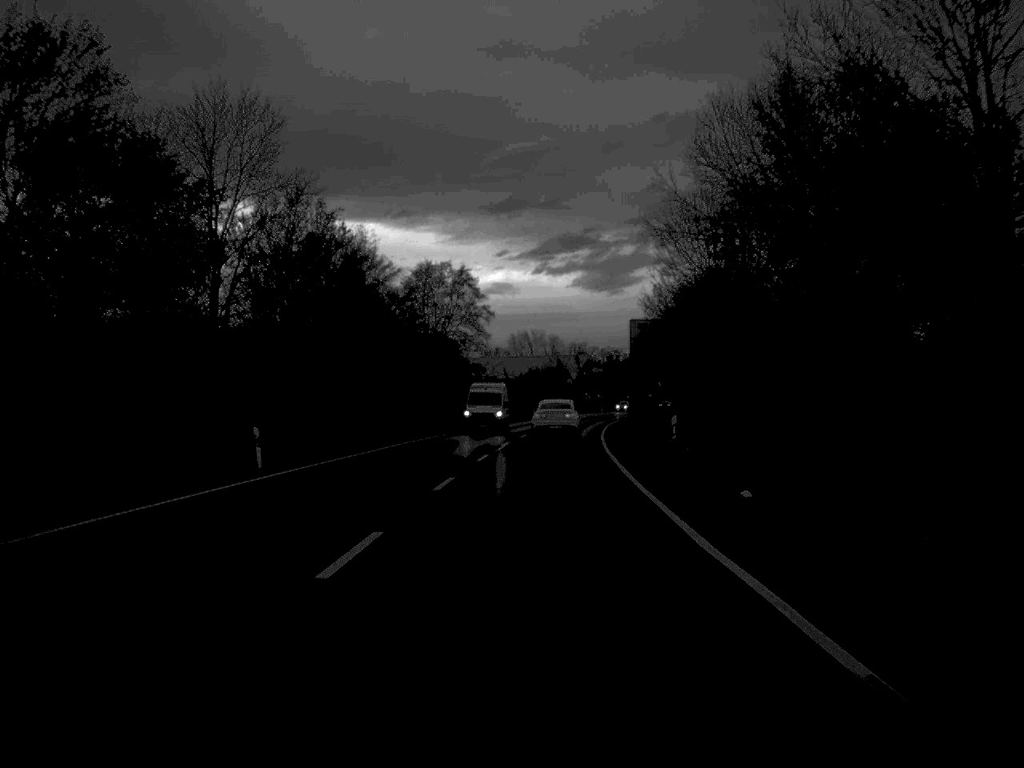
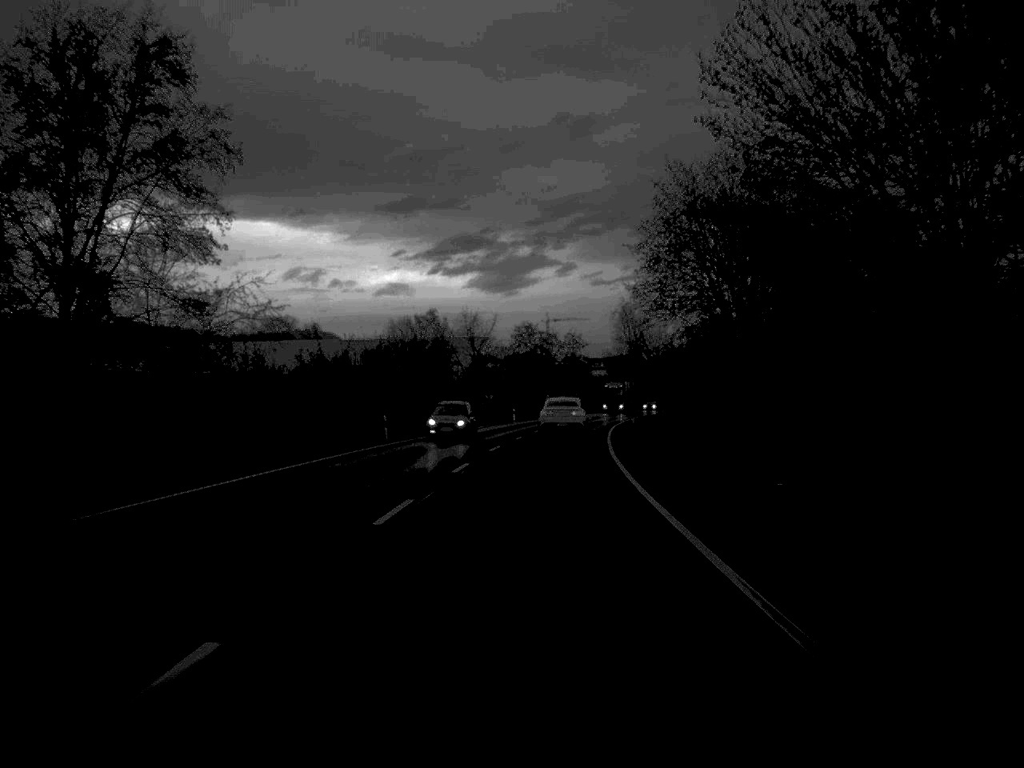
(+3.2, +79.2) m; +5°
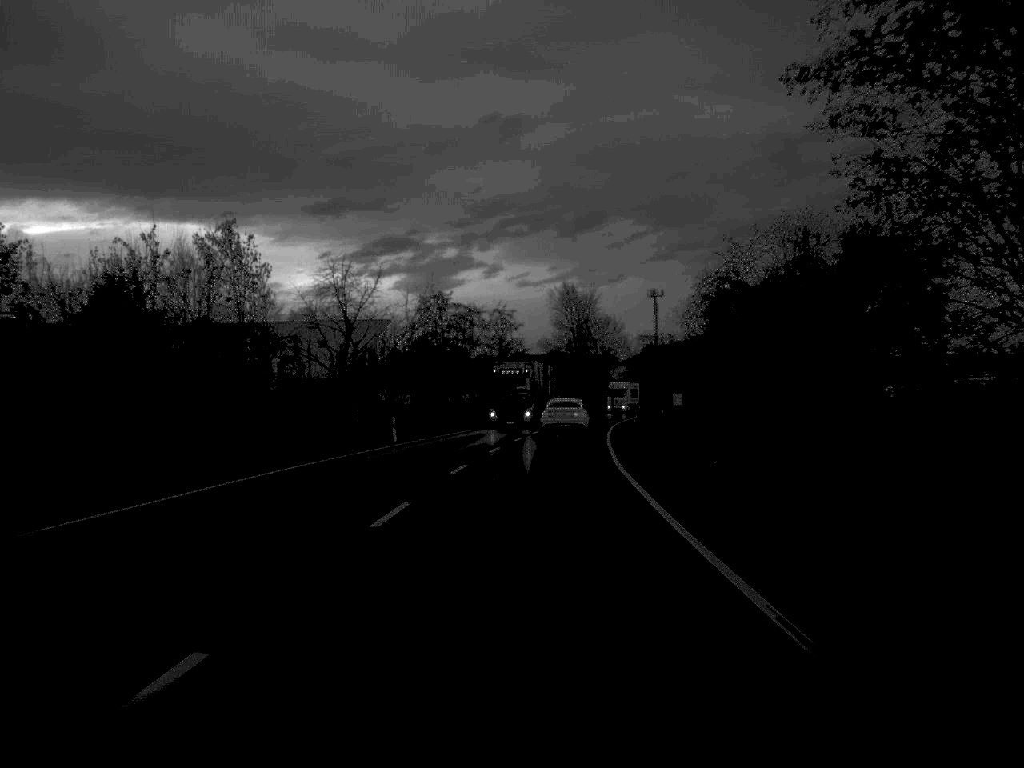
(+1.4, +48.2) m; +3°
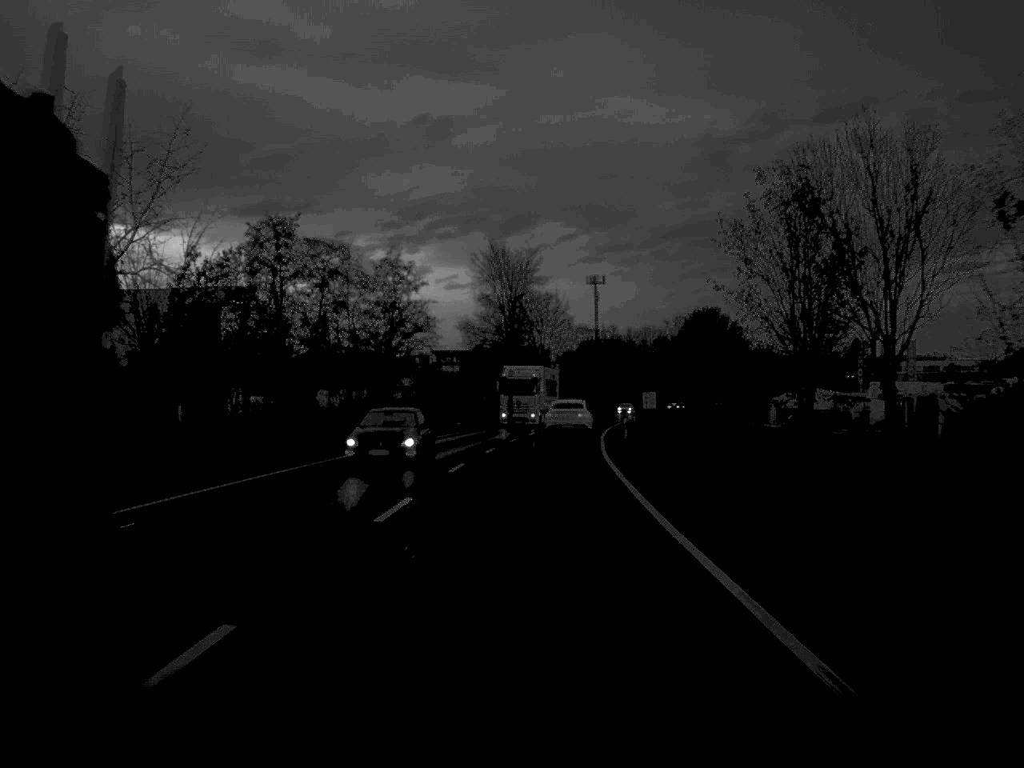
(+1.4, +46.8) m; +3°
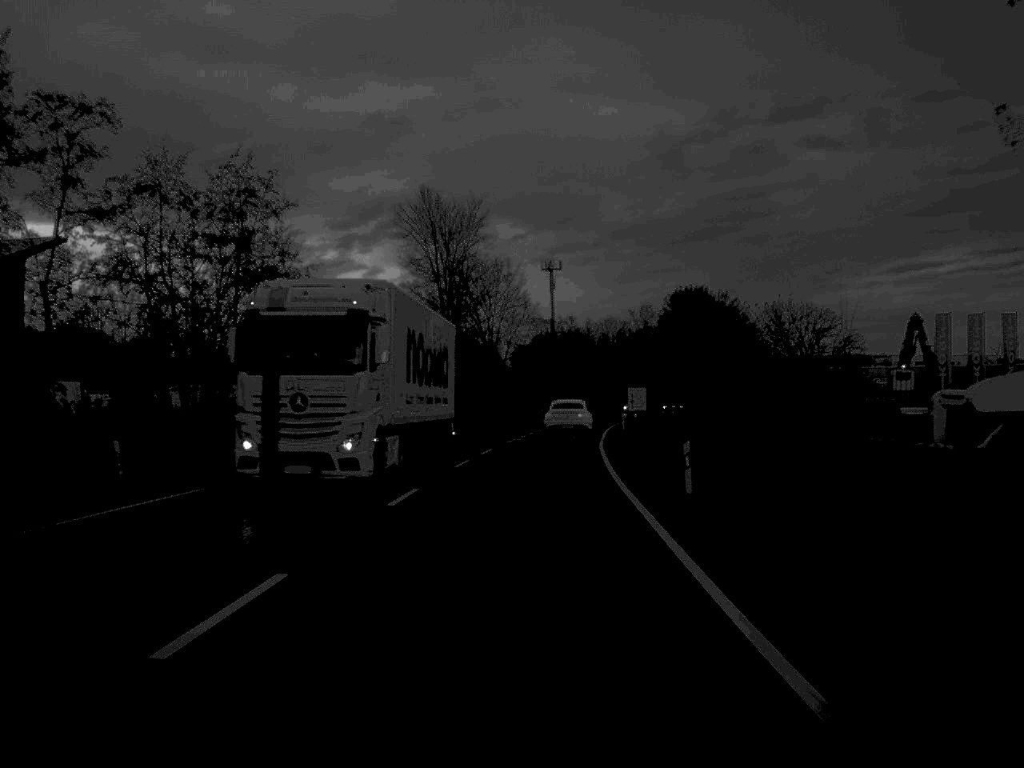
(+0.7, +33.2) m; +2°
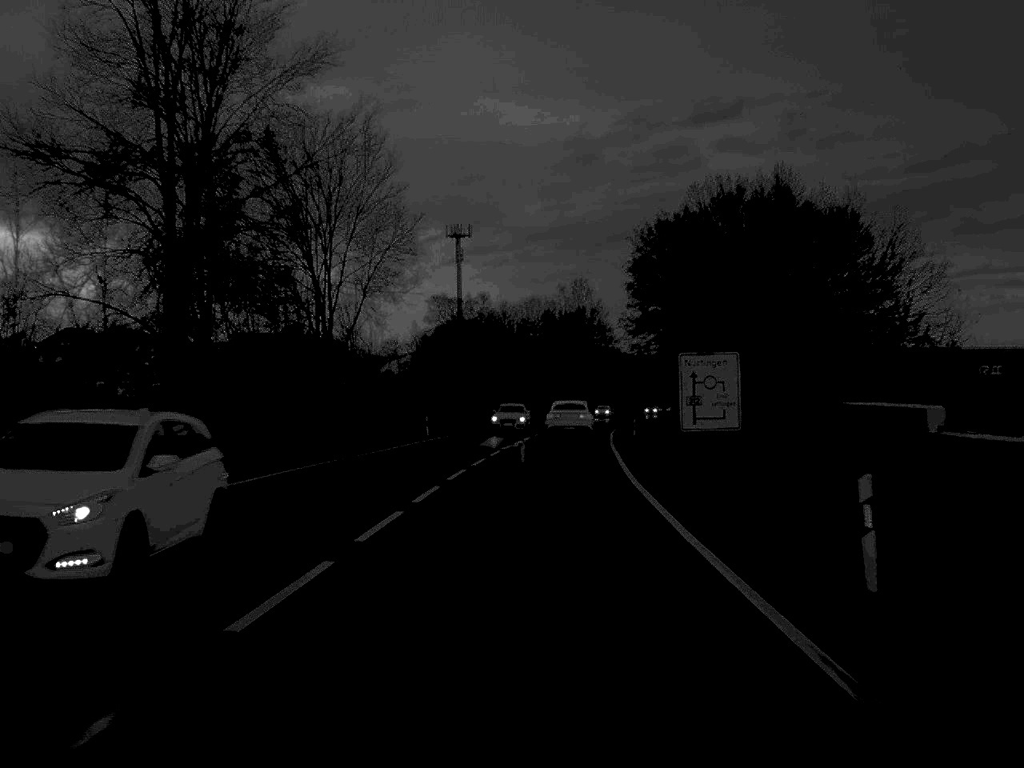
(+2.0, +61.2) m; +4°
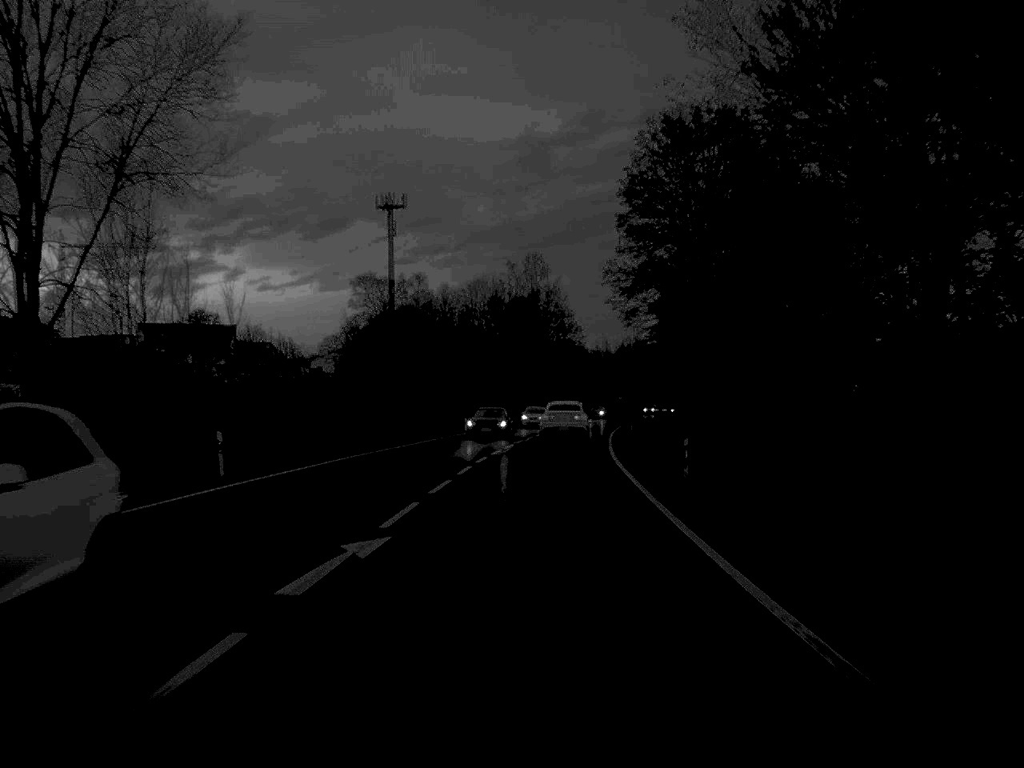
(+0.7, +33.8) m; +2°
